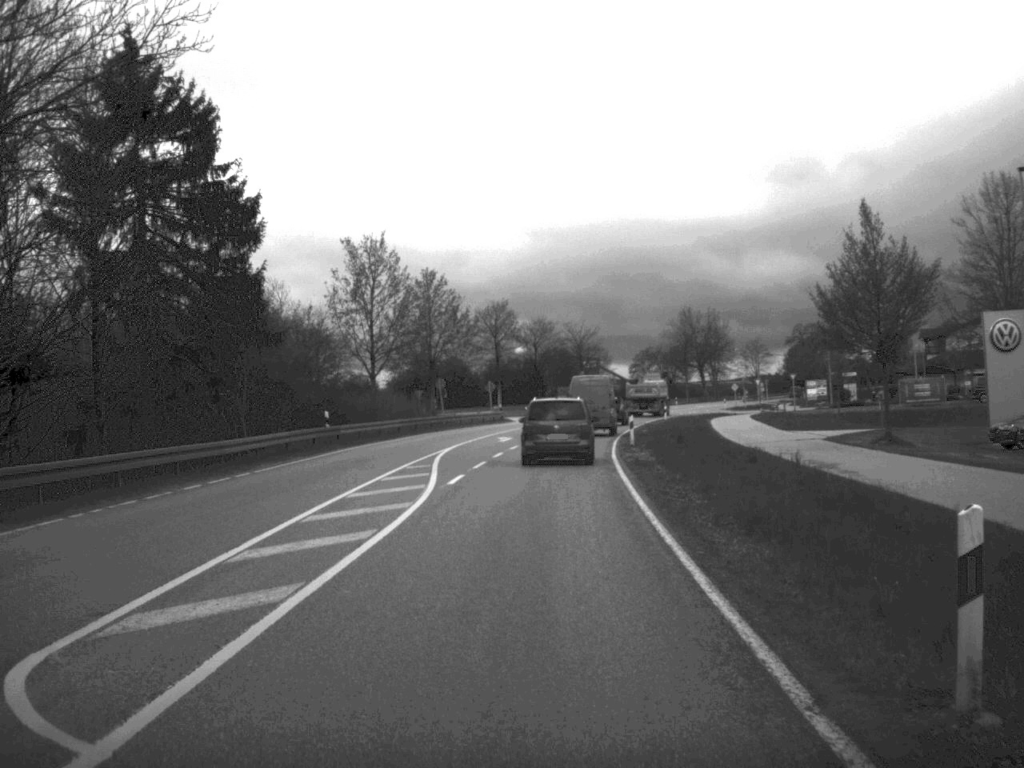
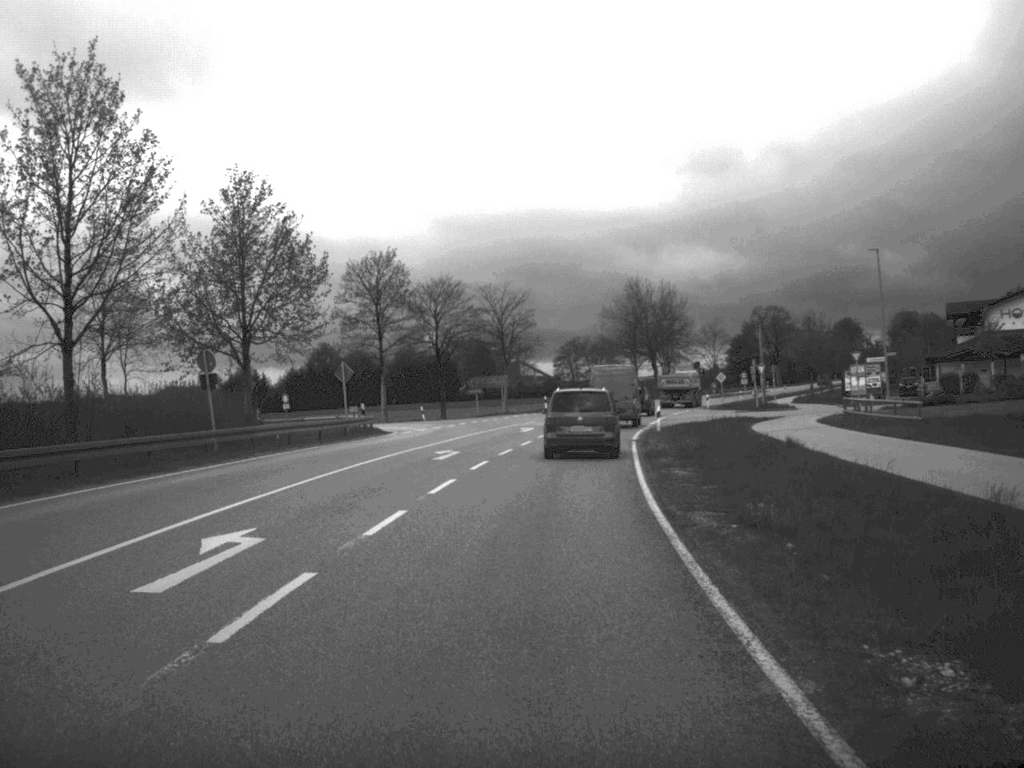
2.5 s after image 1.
(+1.2, +39.2) m; +4°
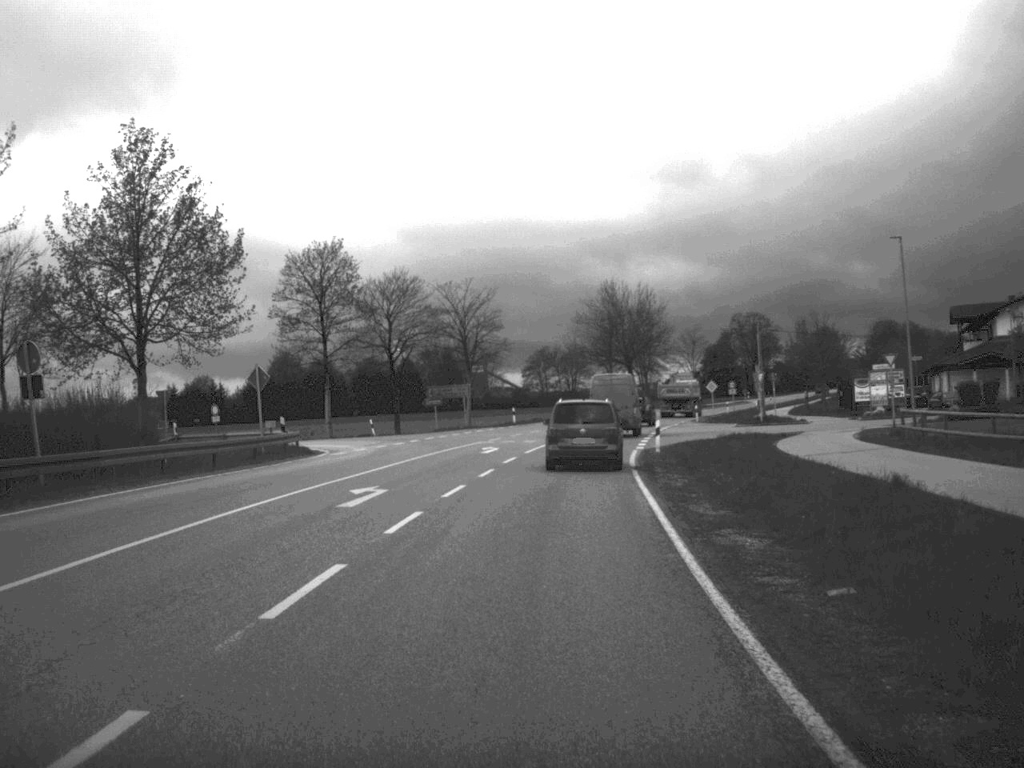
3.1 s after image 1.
(+0.1, +10.6) m; +1°
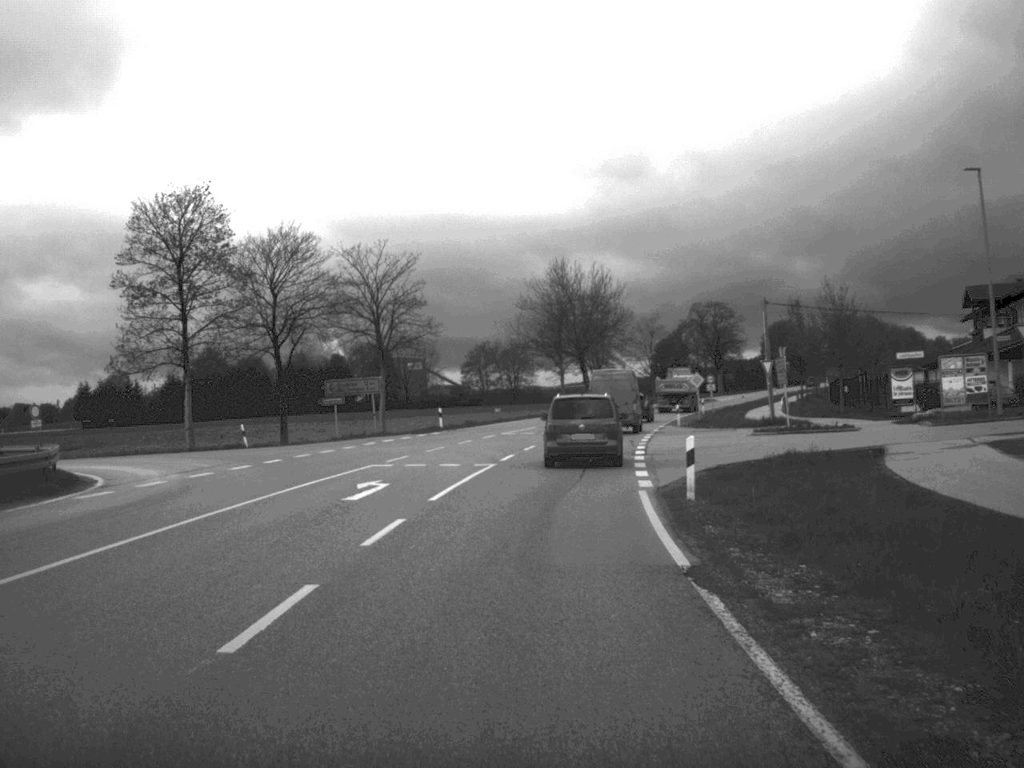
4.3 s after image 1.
(+0.4, +18.9) m; +3°
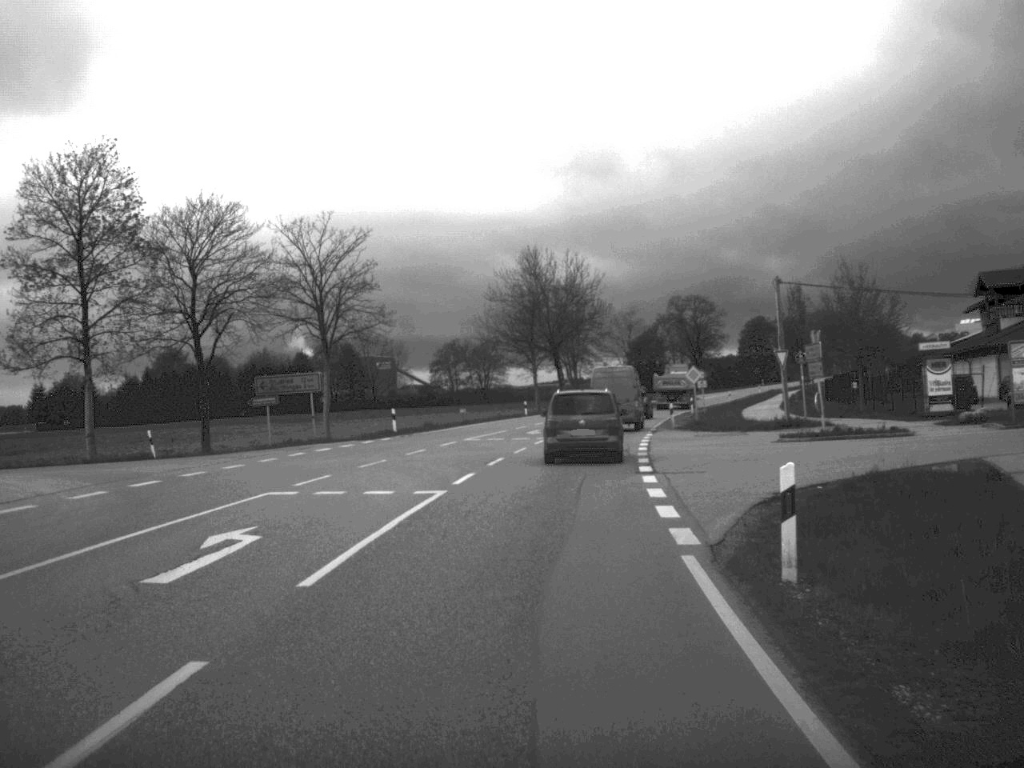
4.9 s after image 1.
(+0.1, +9.2) m; +1°
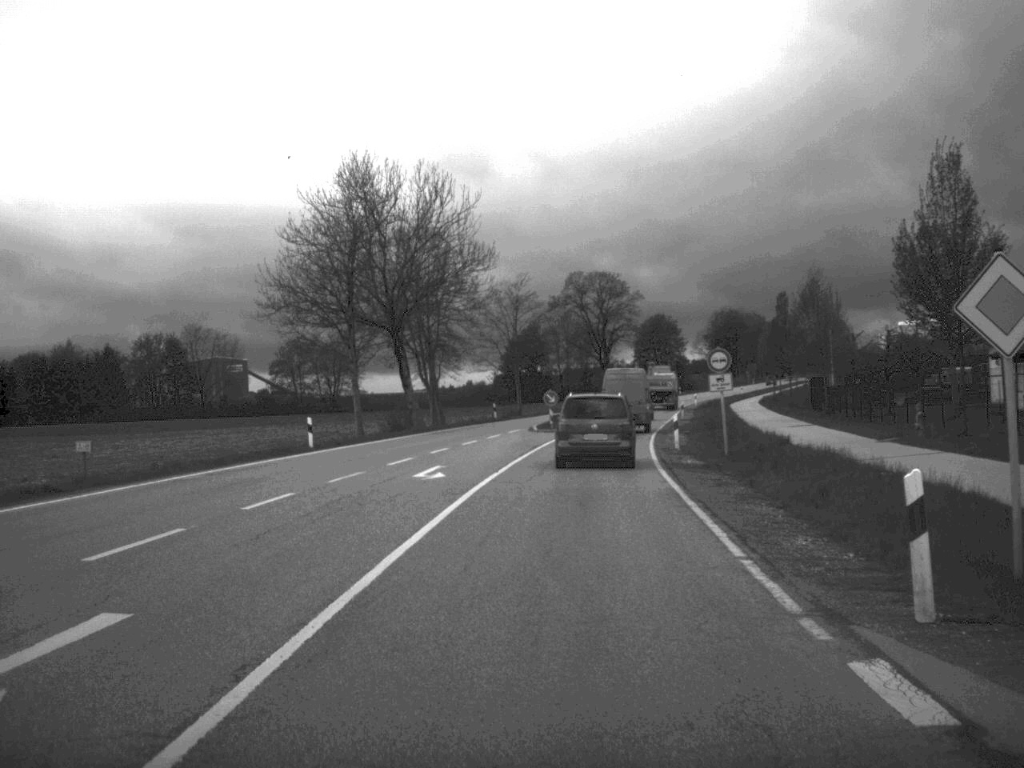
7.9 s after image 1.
(+2.3, +45.6) m; +6°
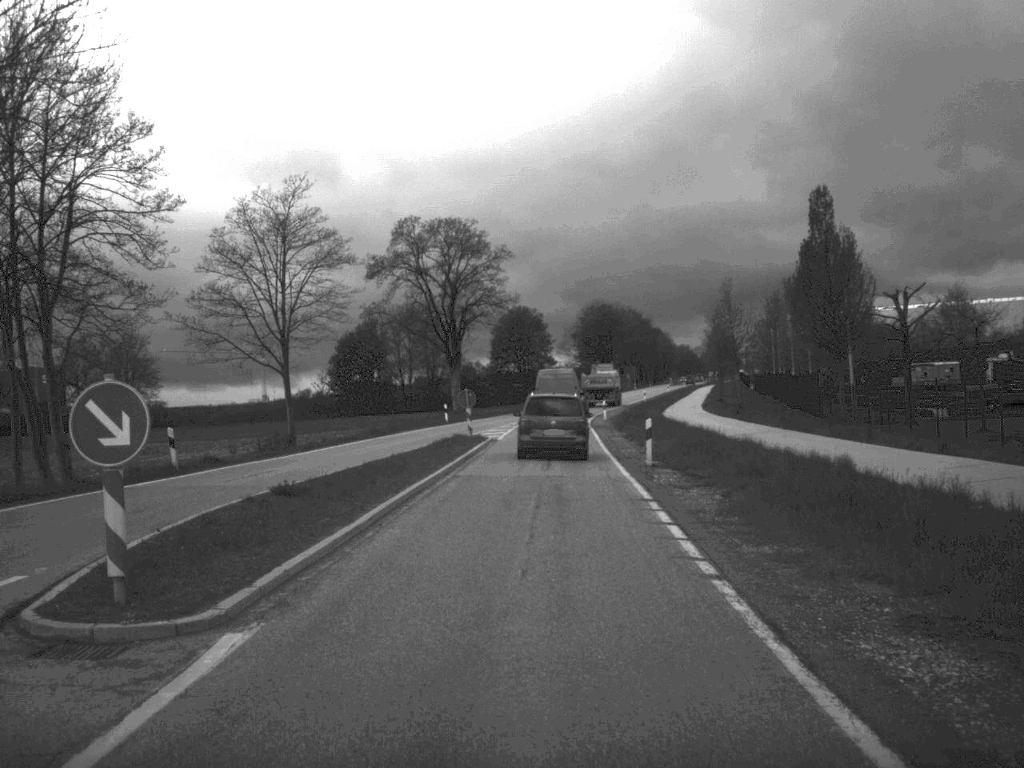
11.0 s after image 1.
(+2.7, +44.6) m; +6°
